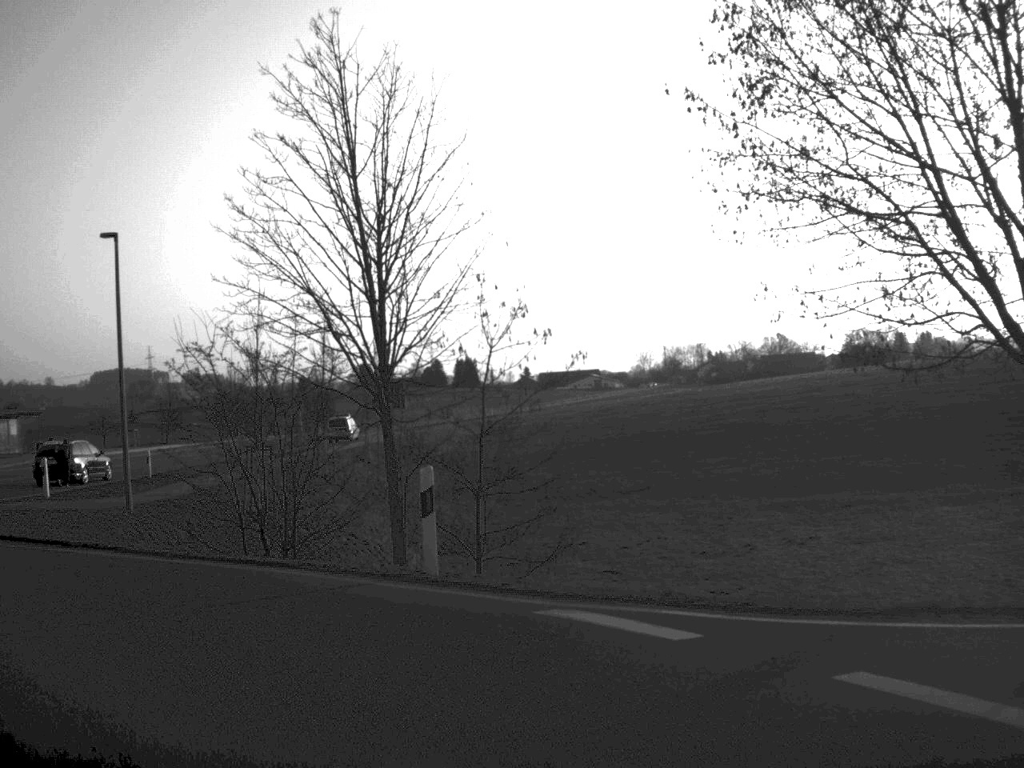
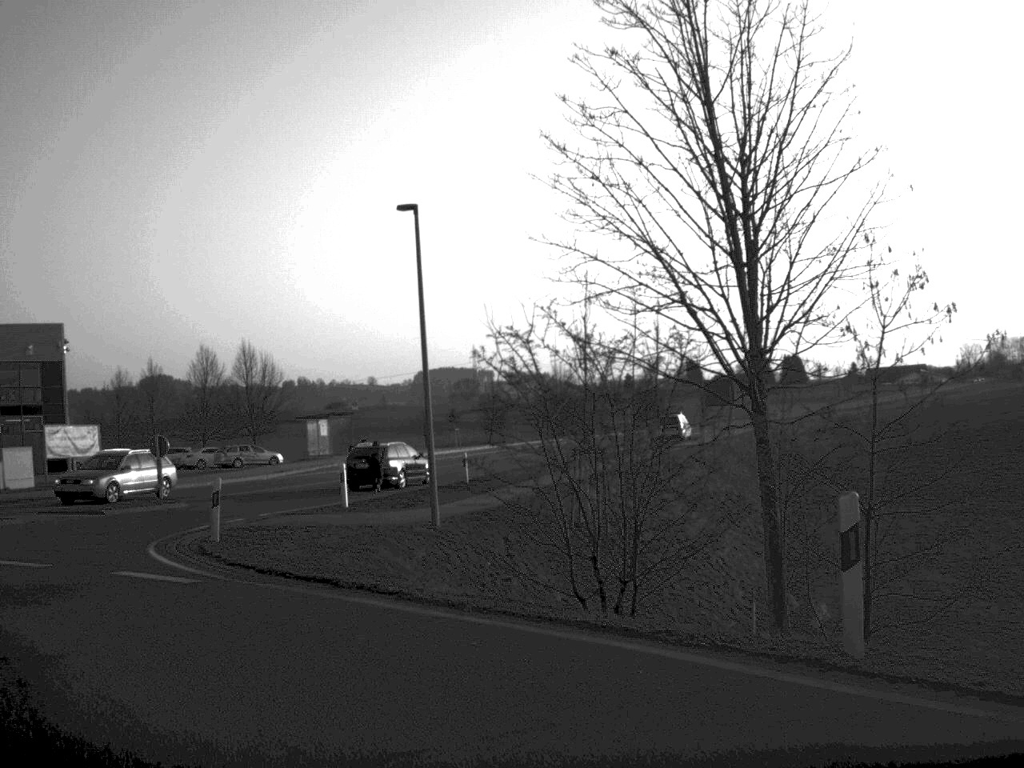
(-0.5, +4.1) m; -15°
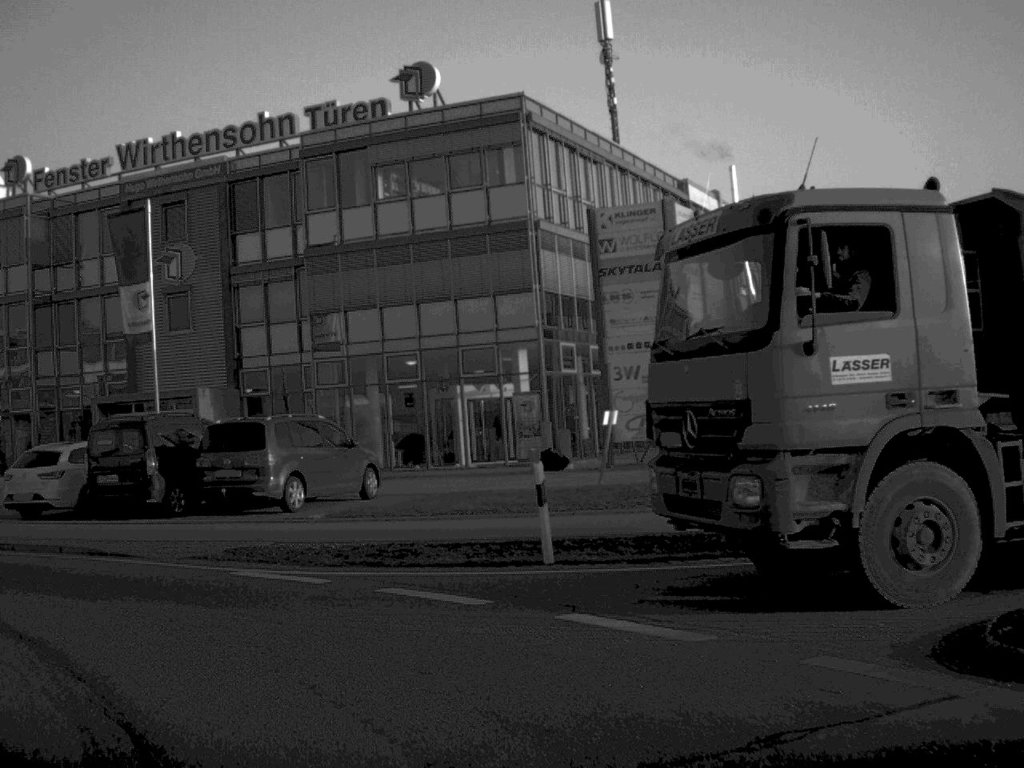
(-7.7, +13.4) m; -60°
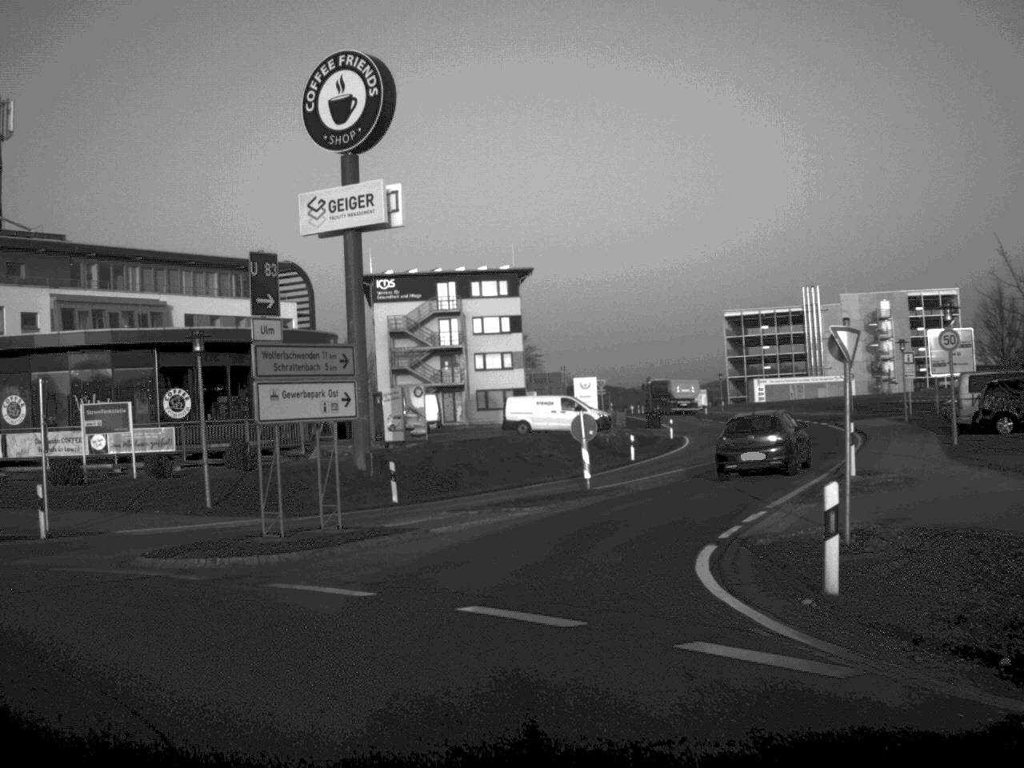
(-10.3, +15.1) m; -68°
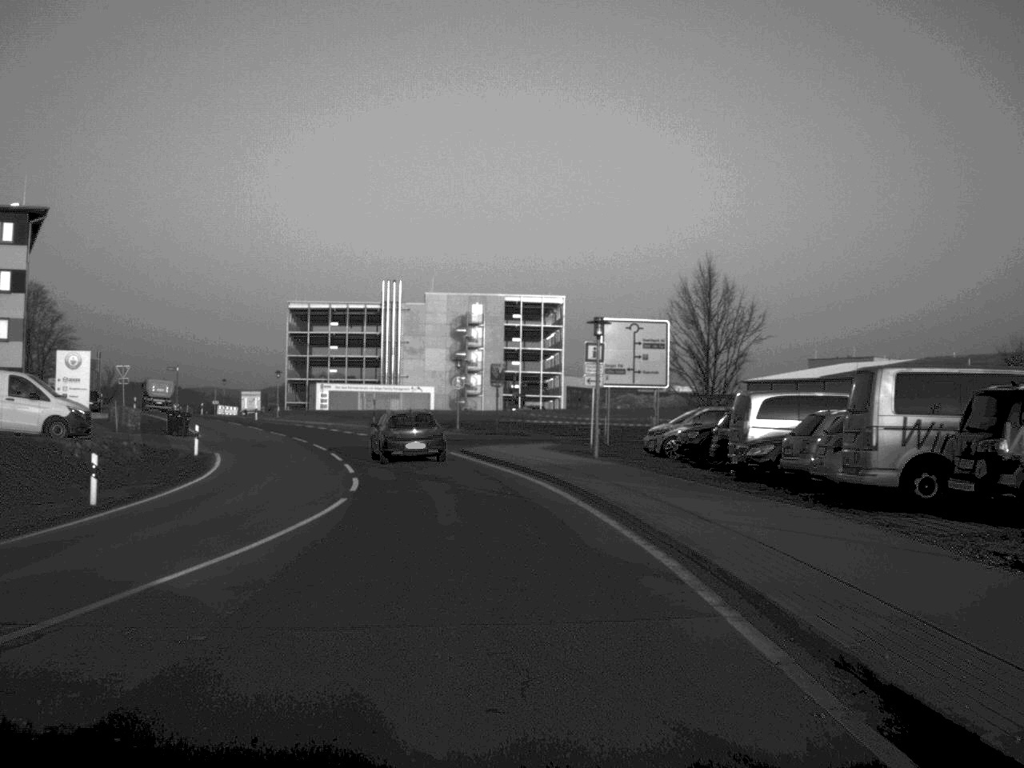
(+3.6, +24.5) m; +20°
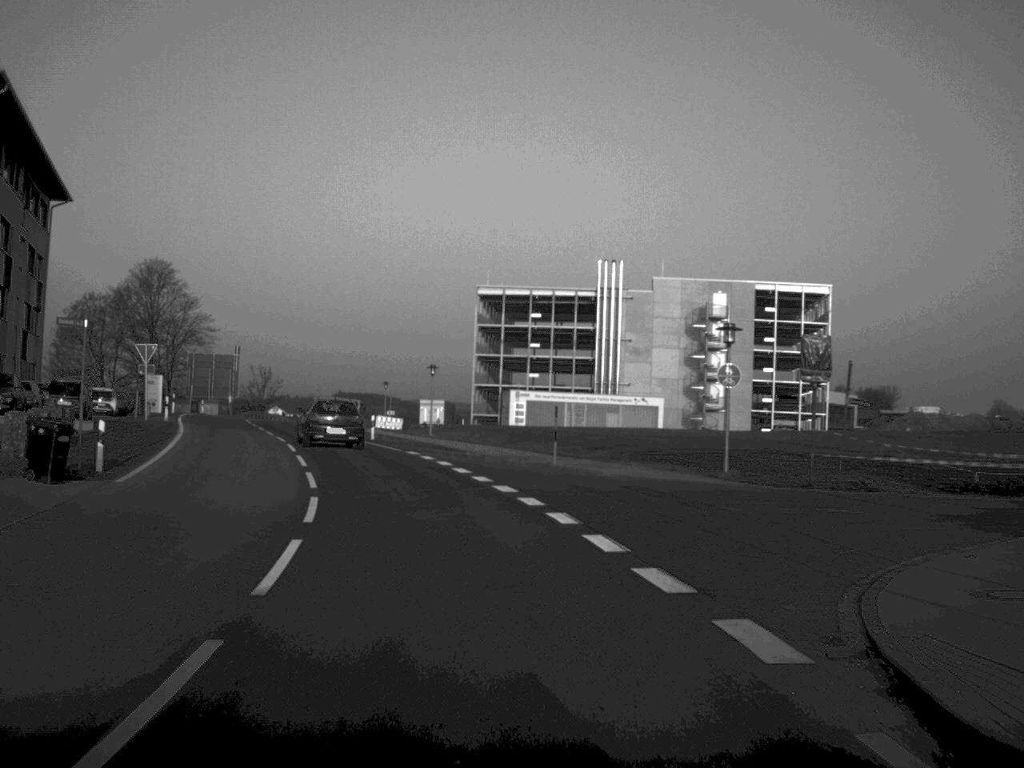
(-2.6, +33.5) m; -10°
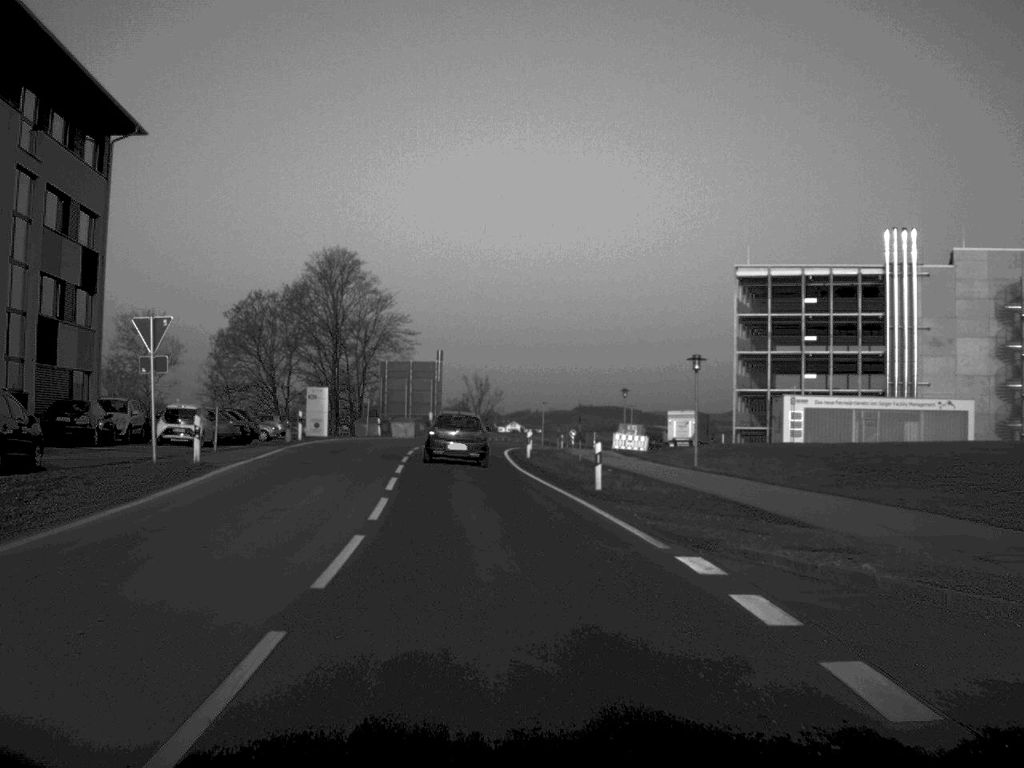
(-2.3, +24.1) m; -11°
